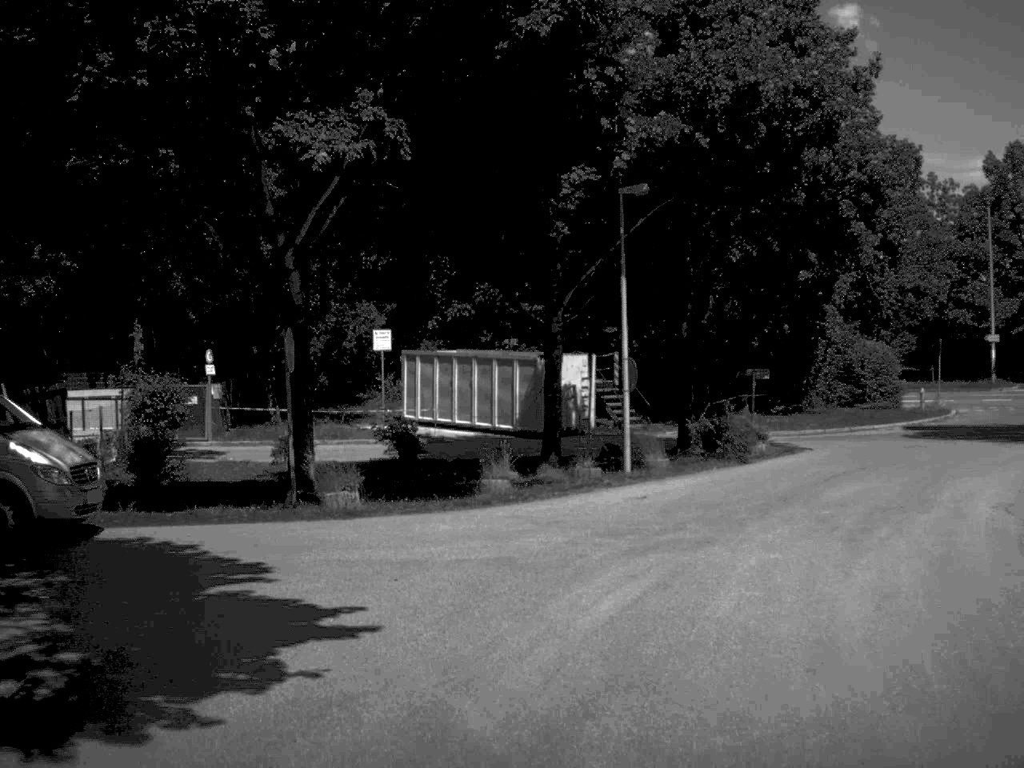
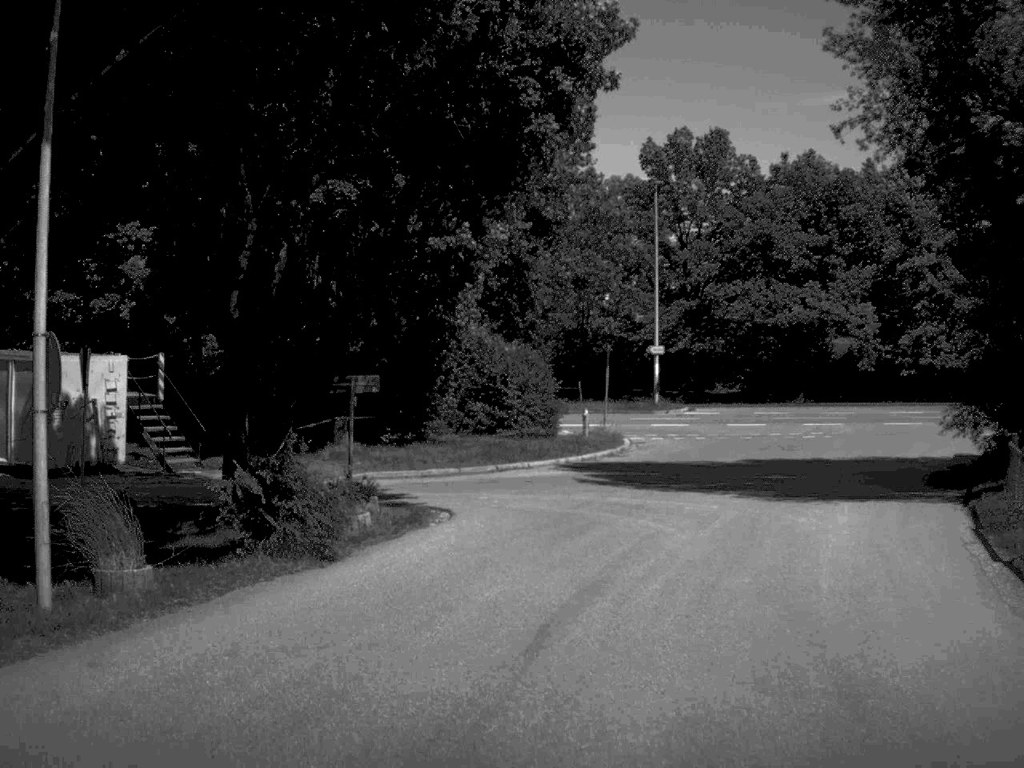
(+1.9, +12.6) m; +17°
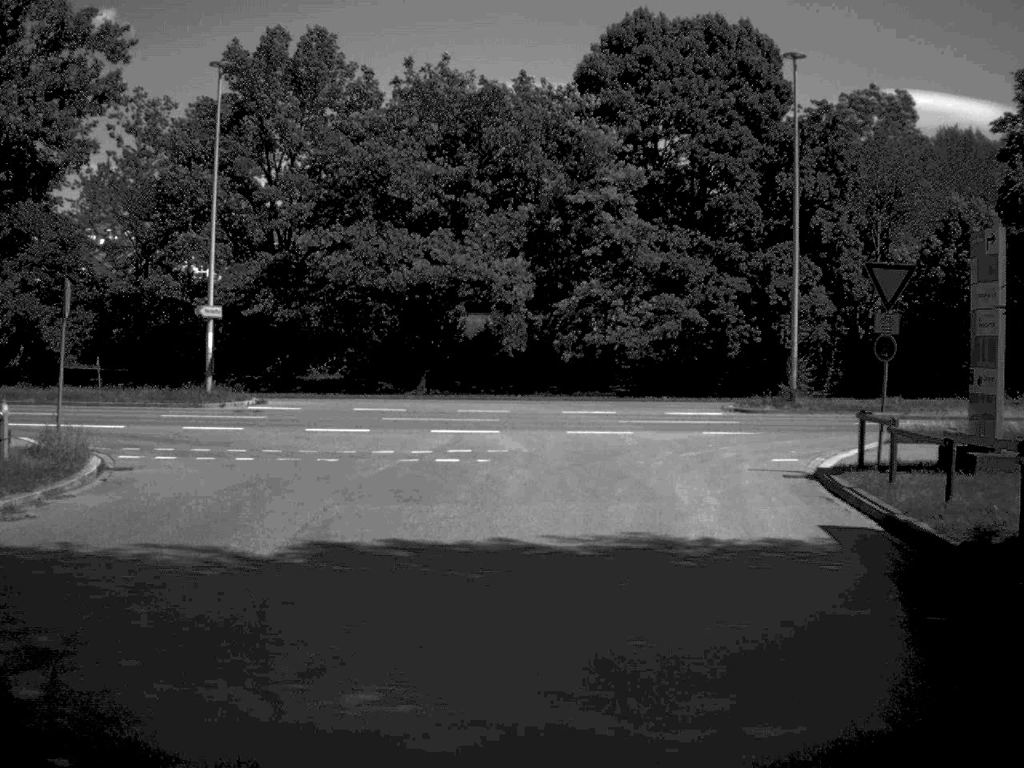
(+3.2, +18.5) m; +17°
